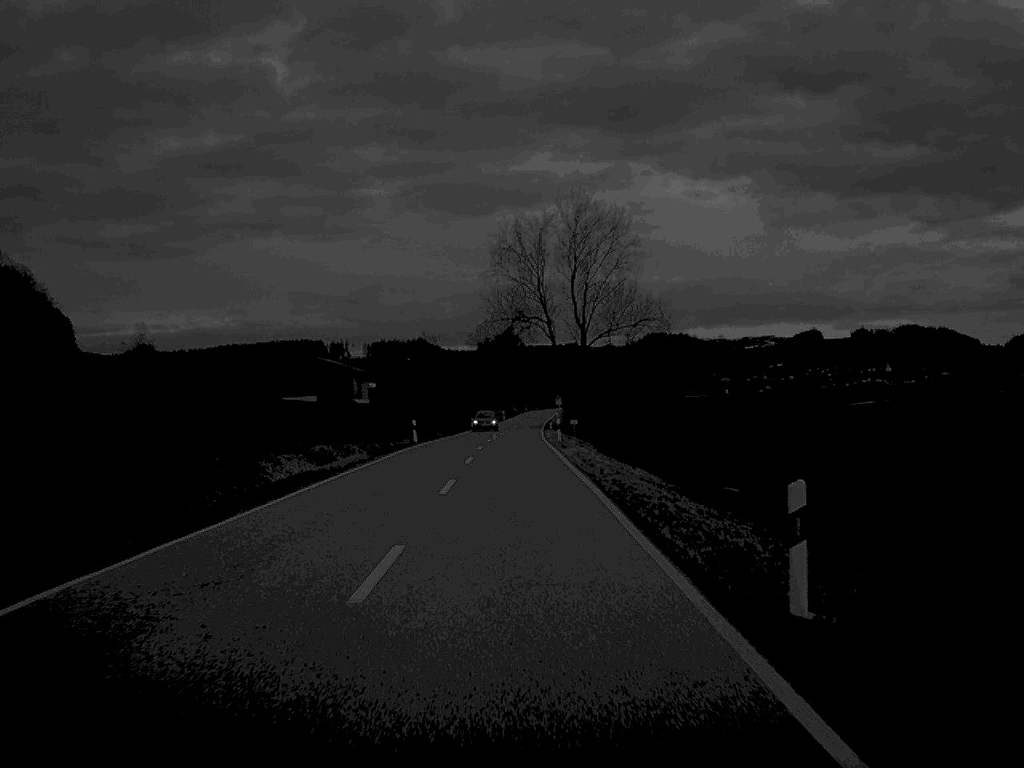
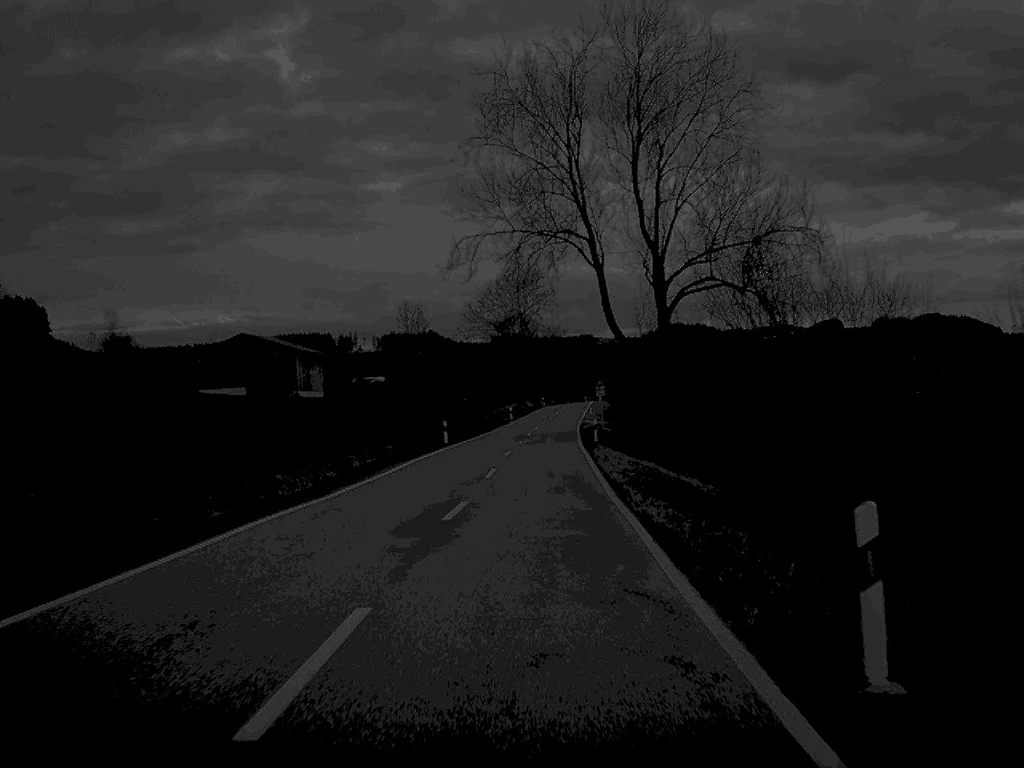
(-0.4, +52.2) m; 0°
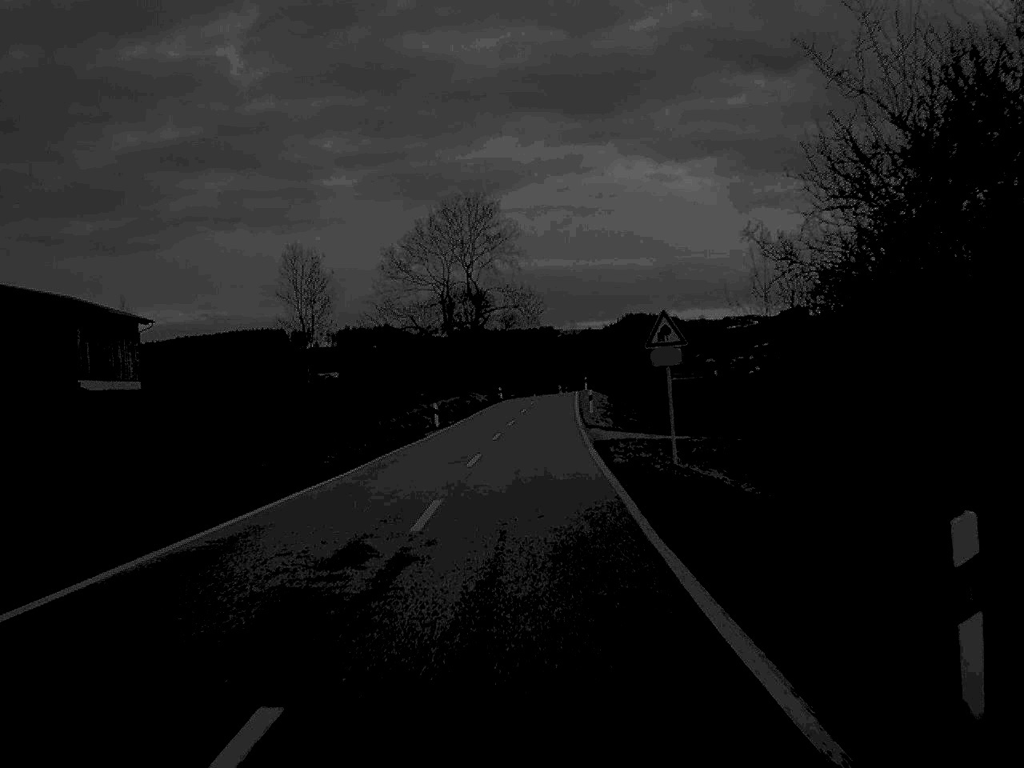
(+0.8, +51.3) m; +2°
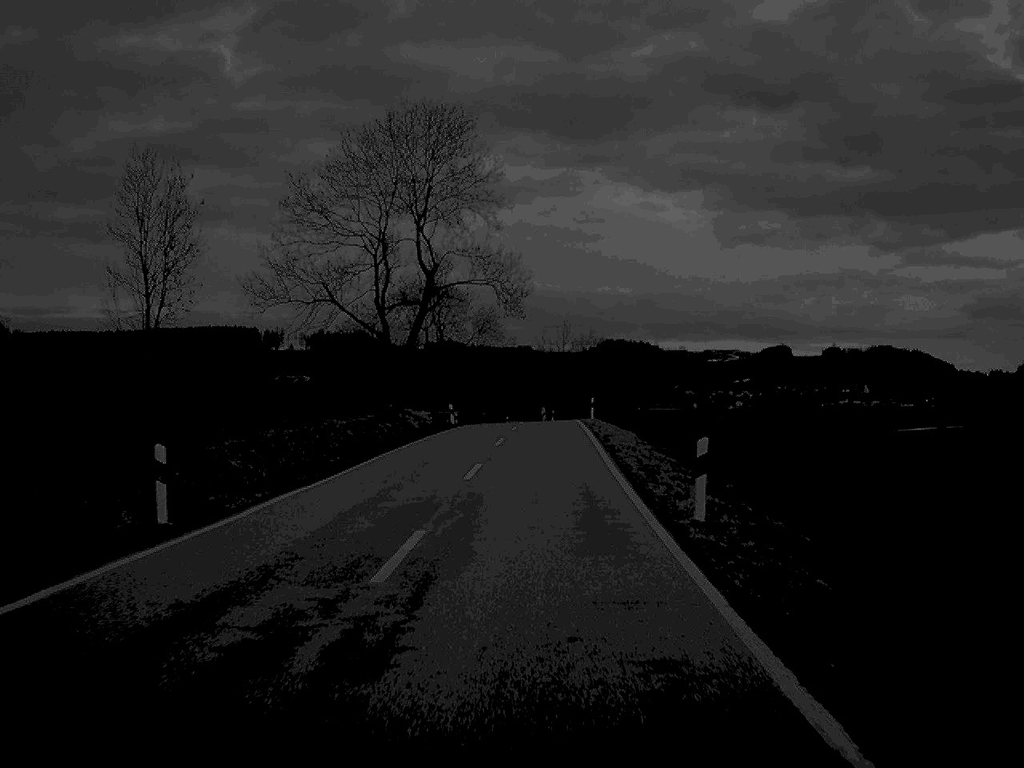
(+0.4, +39.3) m; +1°
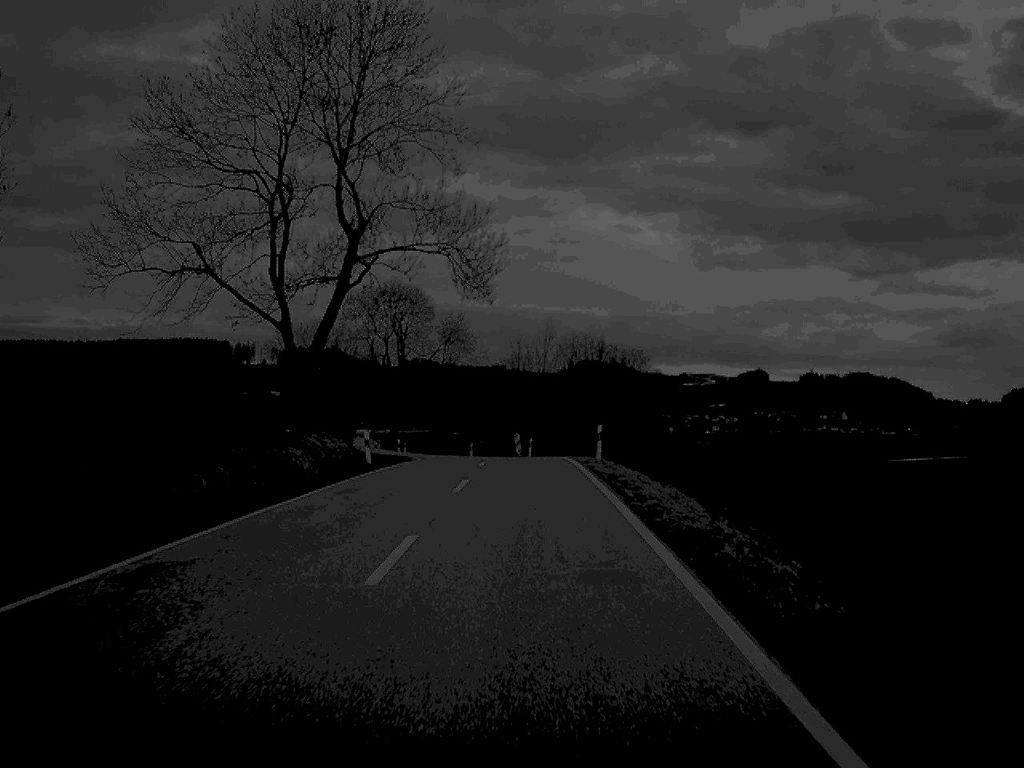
(+0.3, +23.8) m; +1°
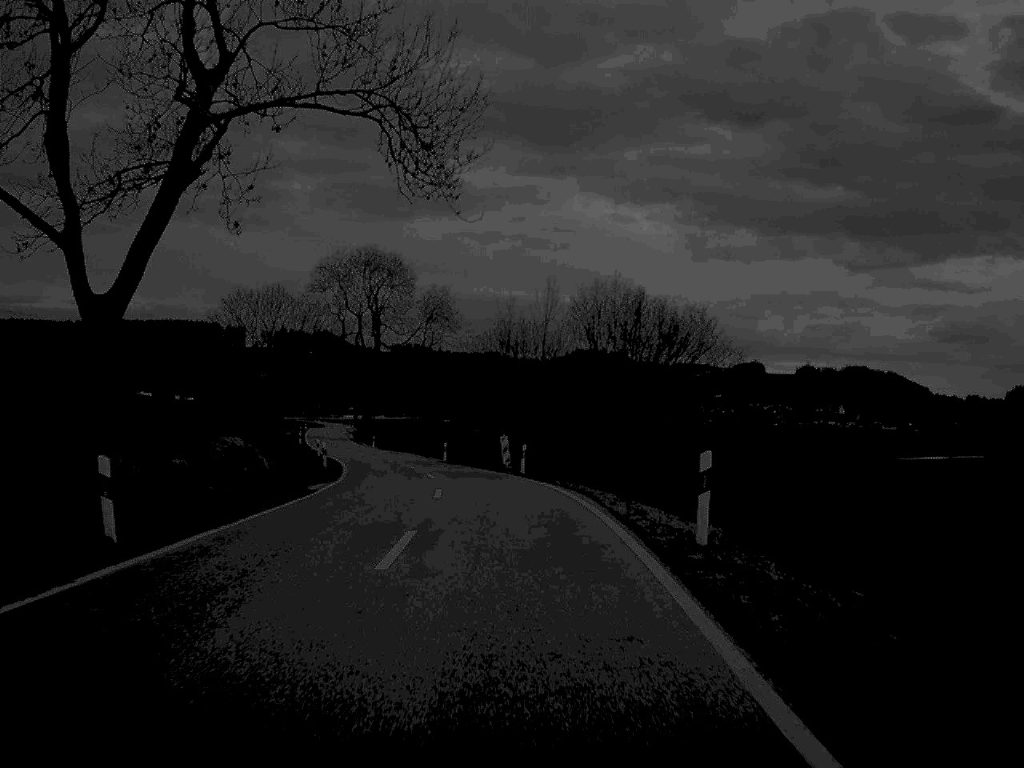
(+0.1, +22.7) m; 0°
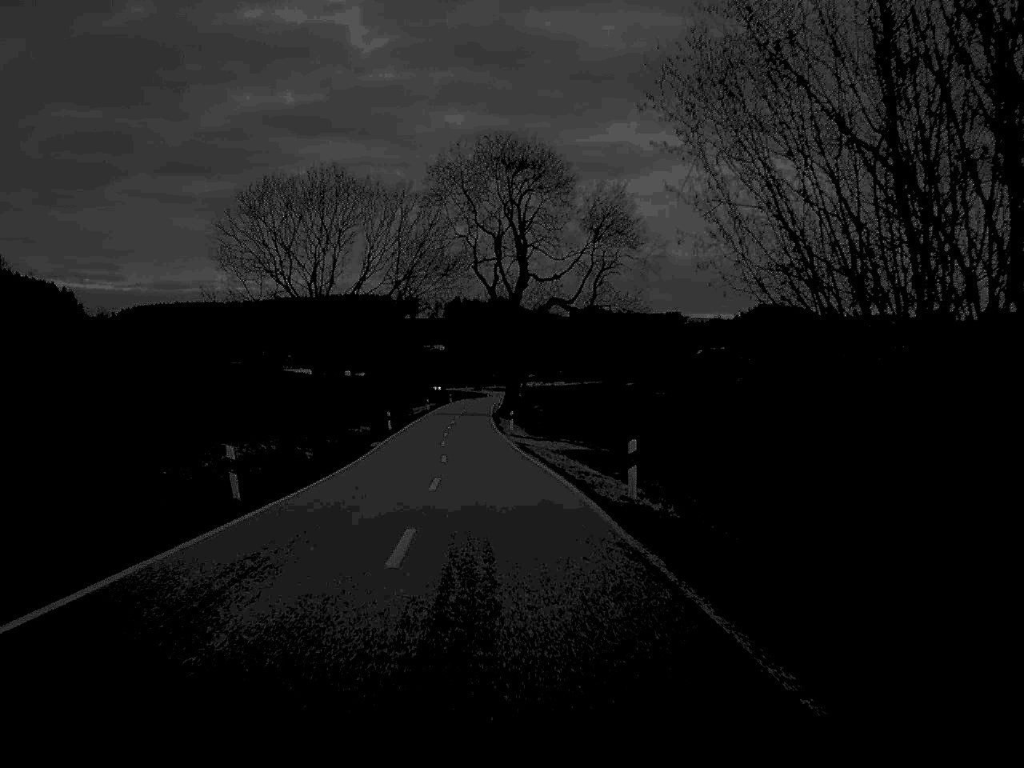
(-2.9, +47.3) m; -8°
